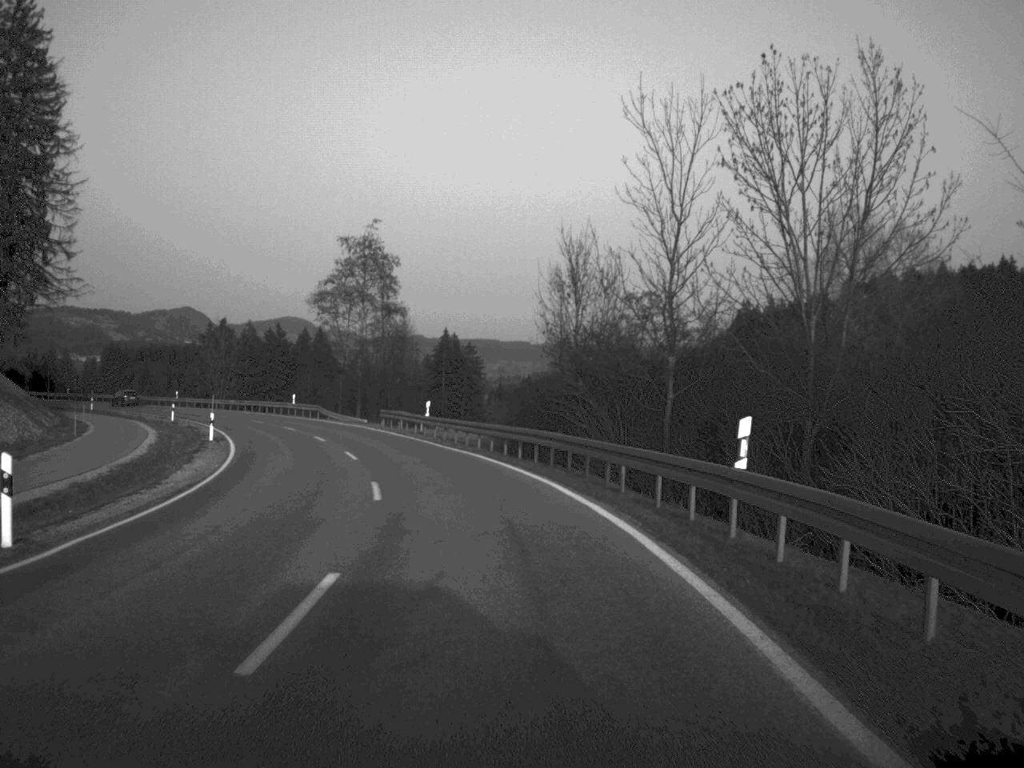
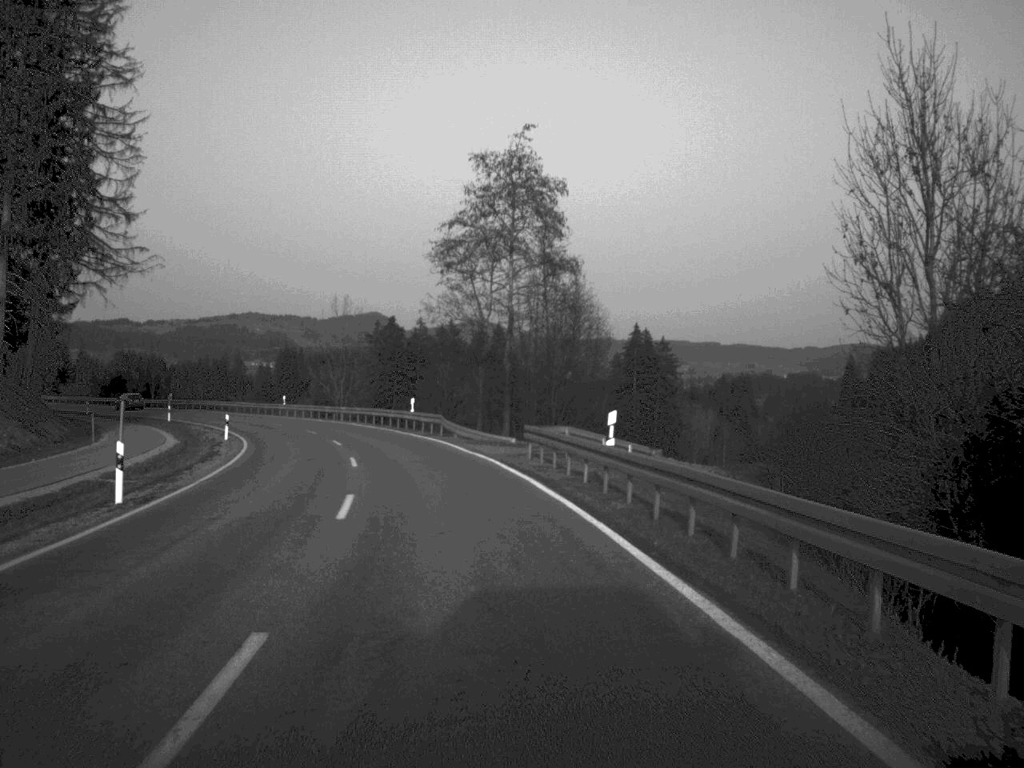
(-1.9, +26.9) m; -8°
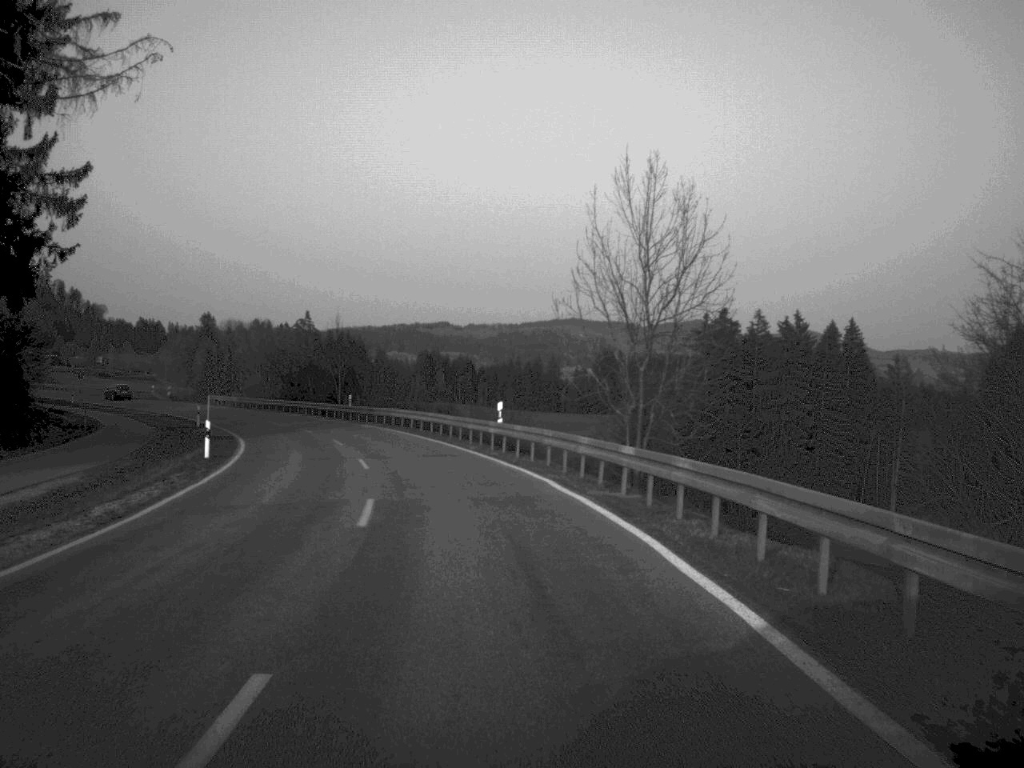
(-6.2, +49.4) m; -14°
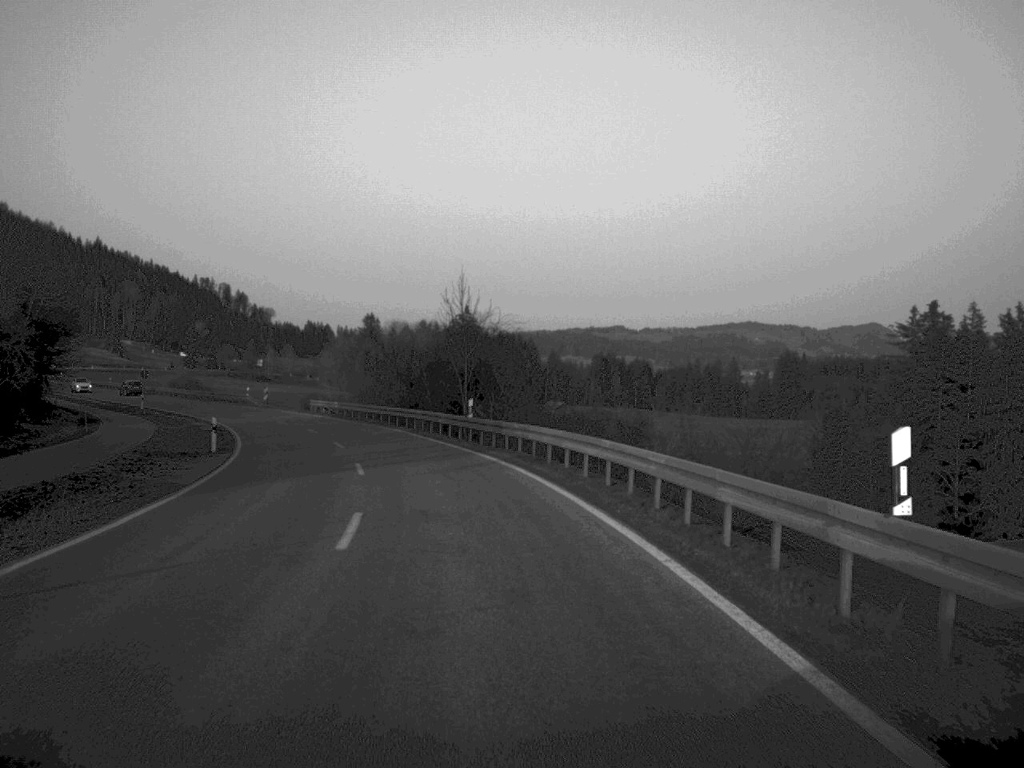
(-1.8, +26.3) m; -8°
